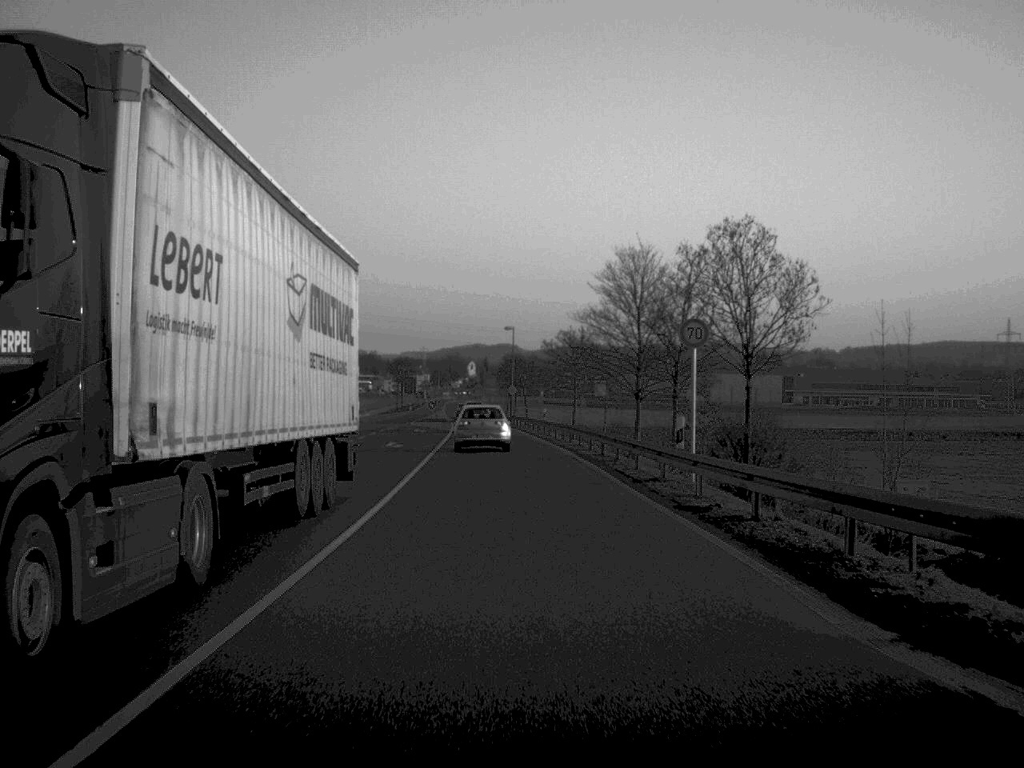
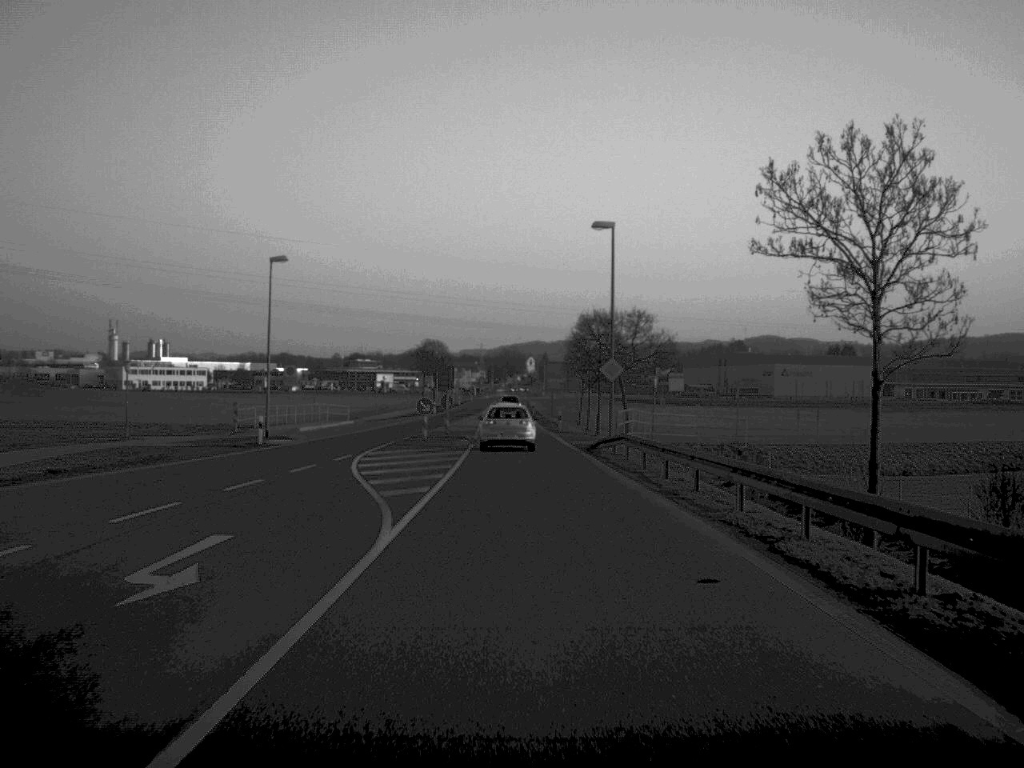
(-1.8, +57.6) m; -3°
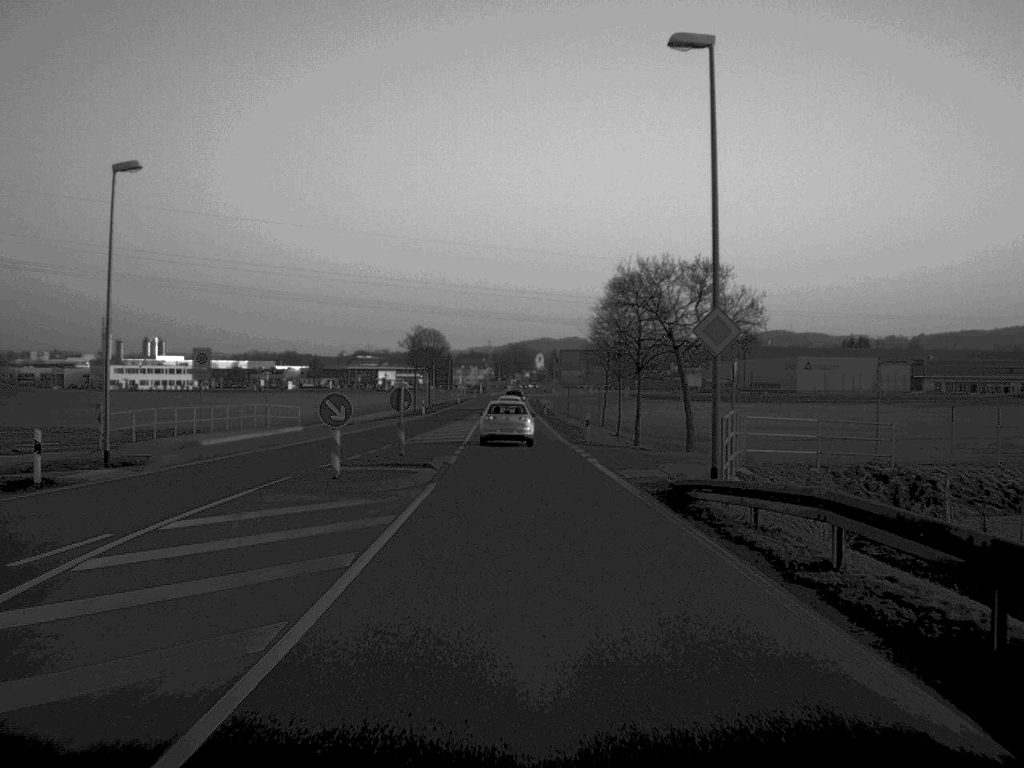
(0.0, +22.2) m; 0°
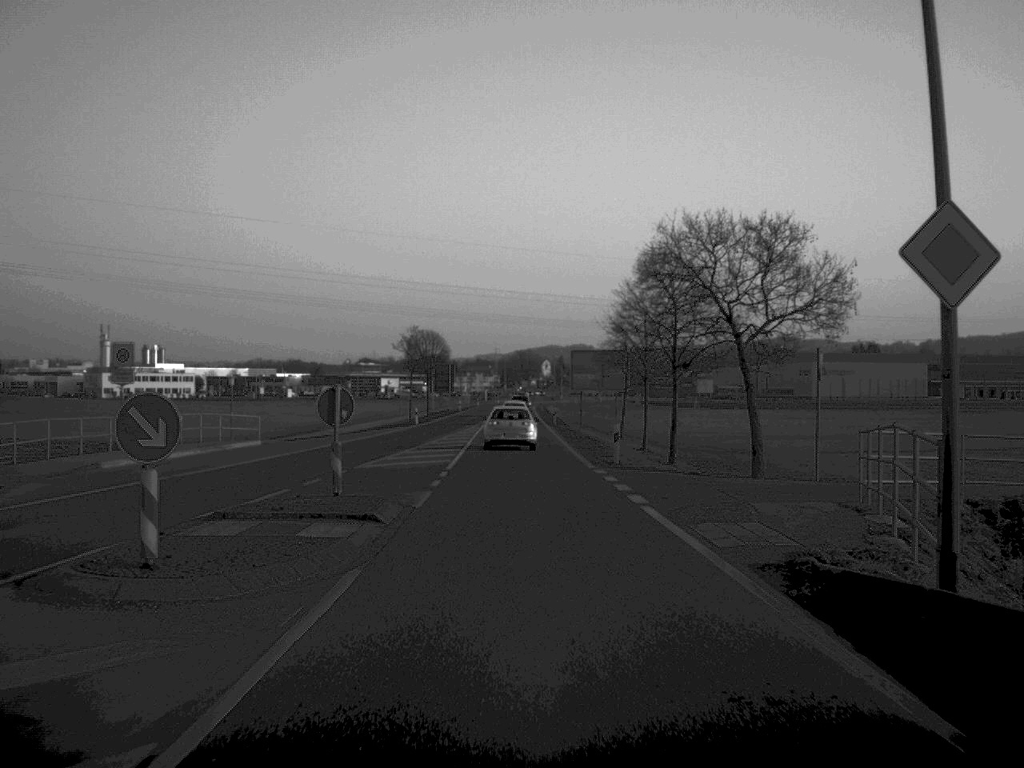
(0.0, +11.4) m; 0°
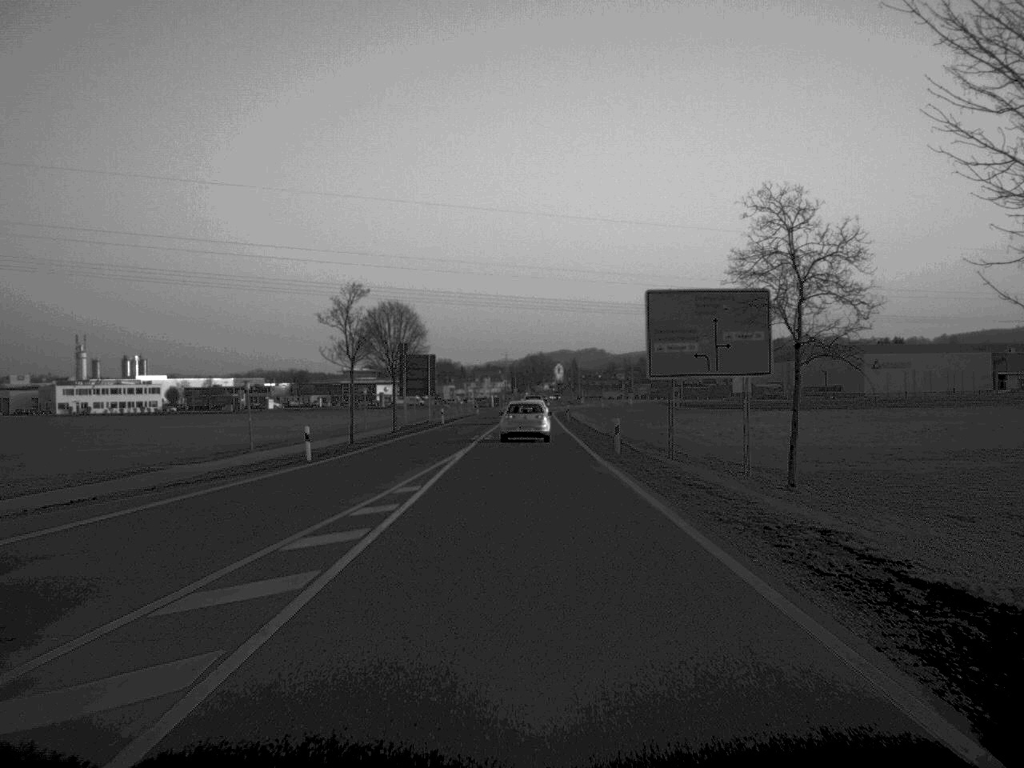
(-0.4, +46.2) m; 0°
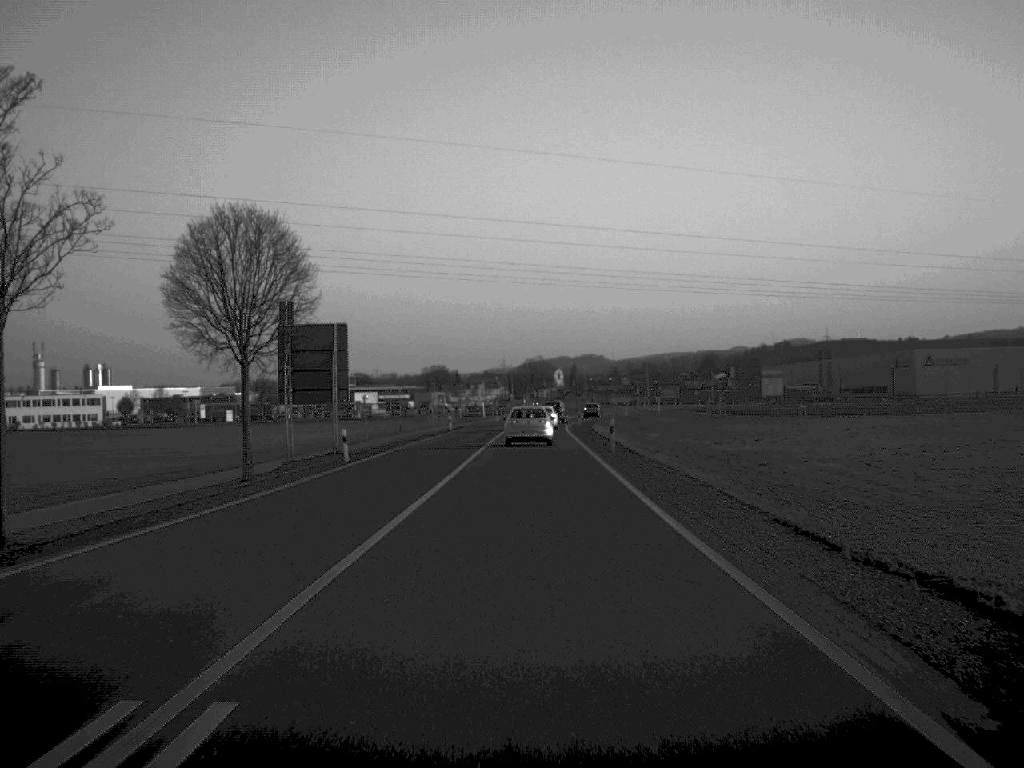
(+0.1, +46.3) m; 0°
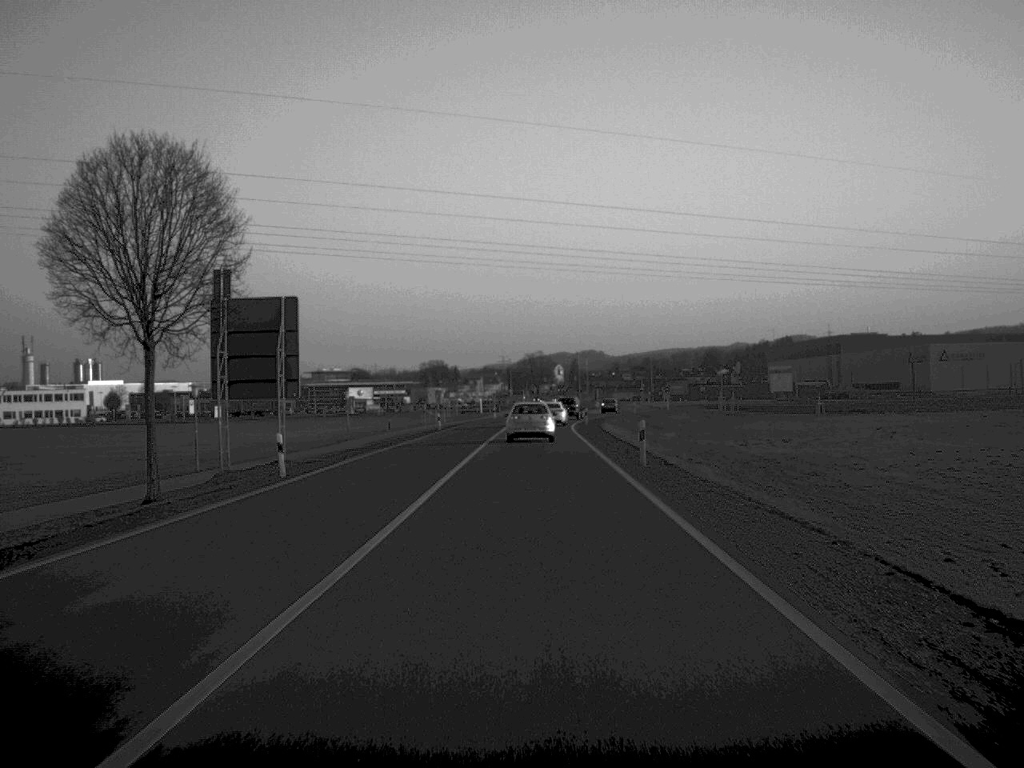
(0.0, +10.8) m; 0°
